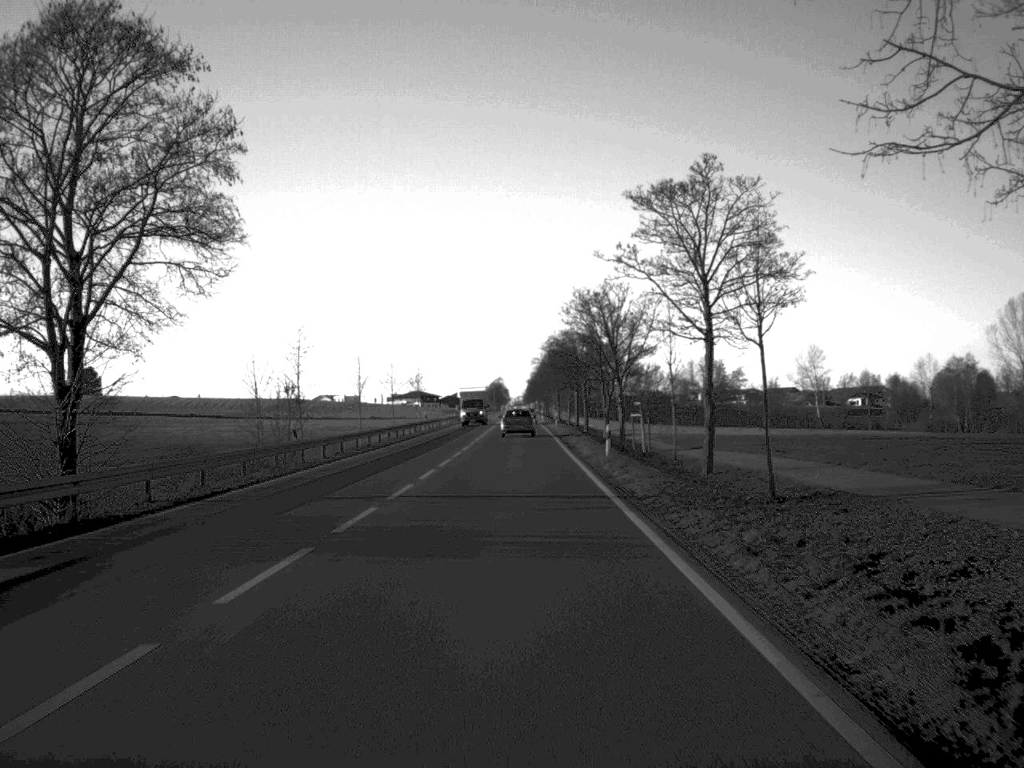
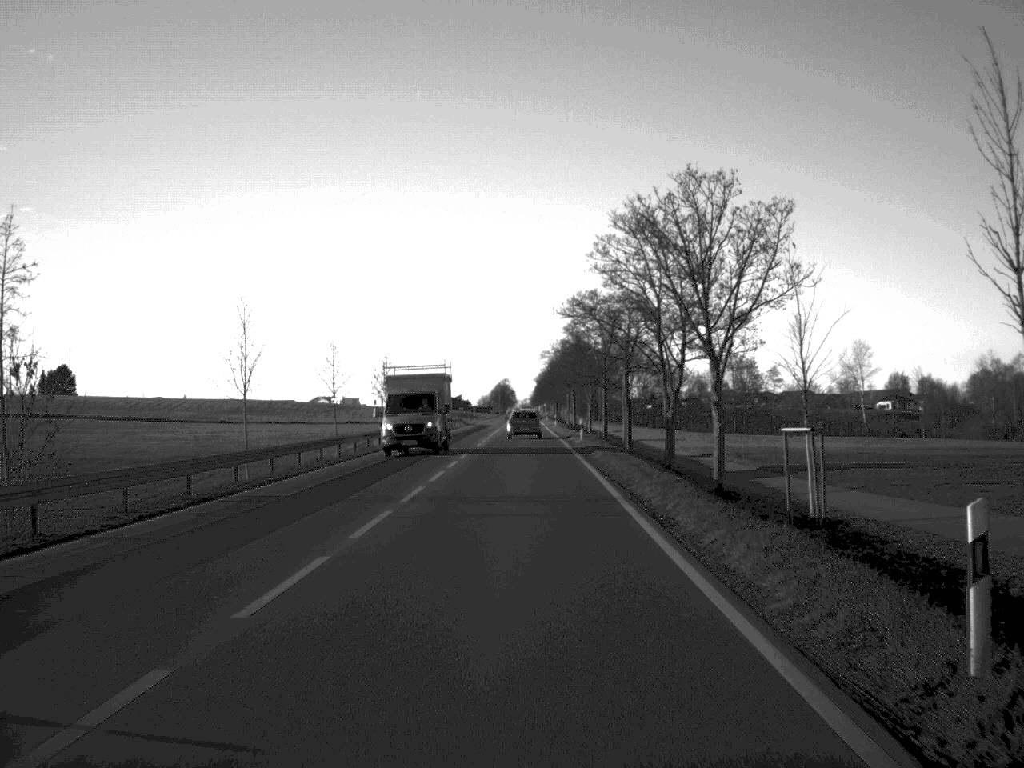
(-0.1, +30.7) m; 0°
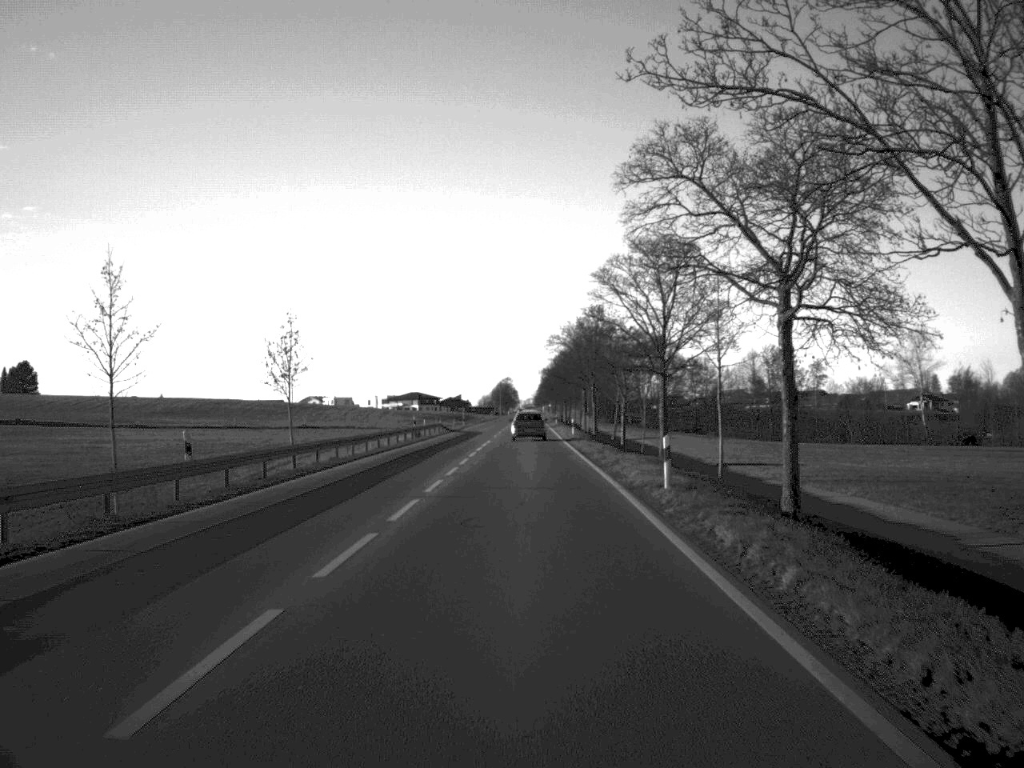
(-0.1, +33.5) m; 0°
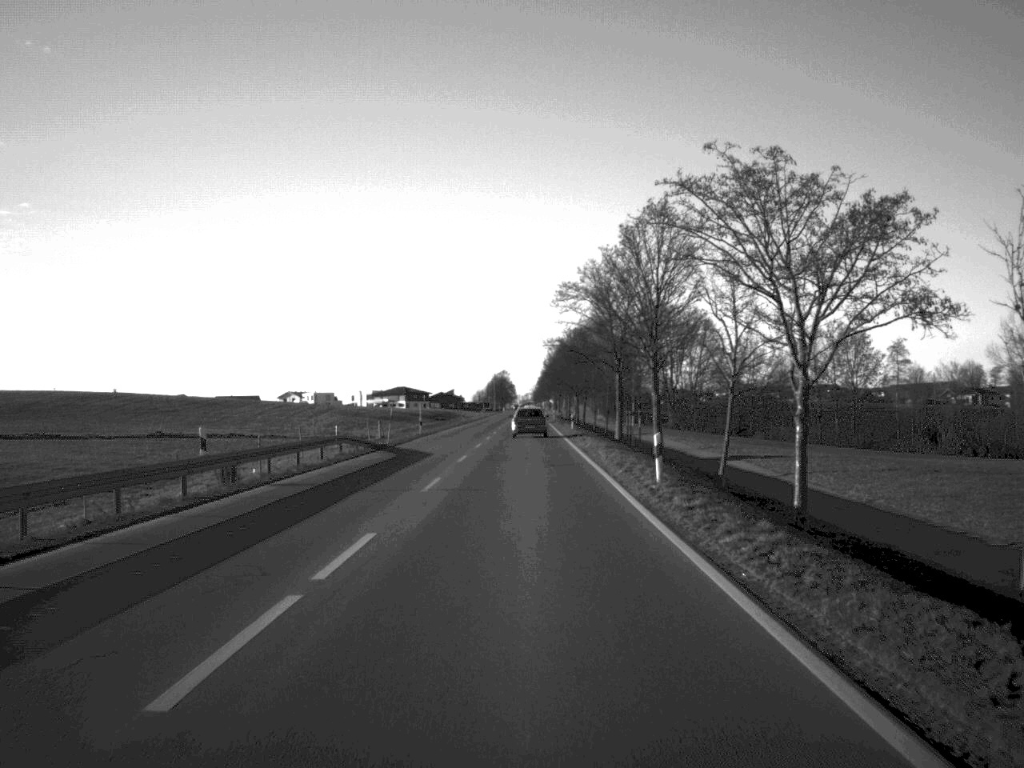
(0.0, +47.2) m; 0°
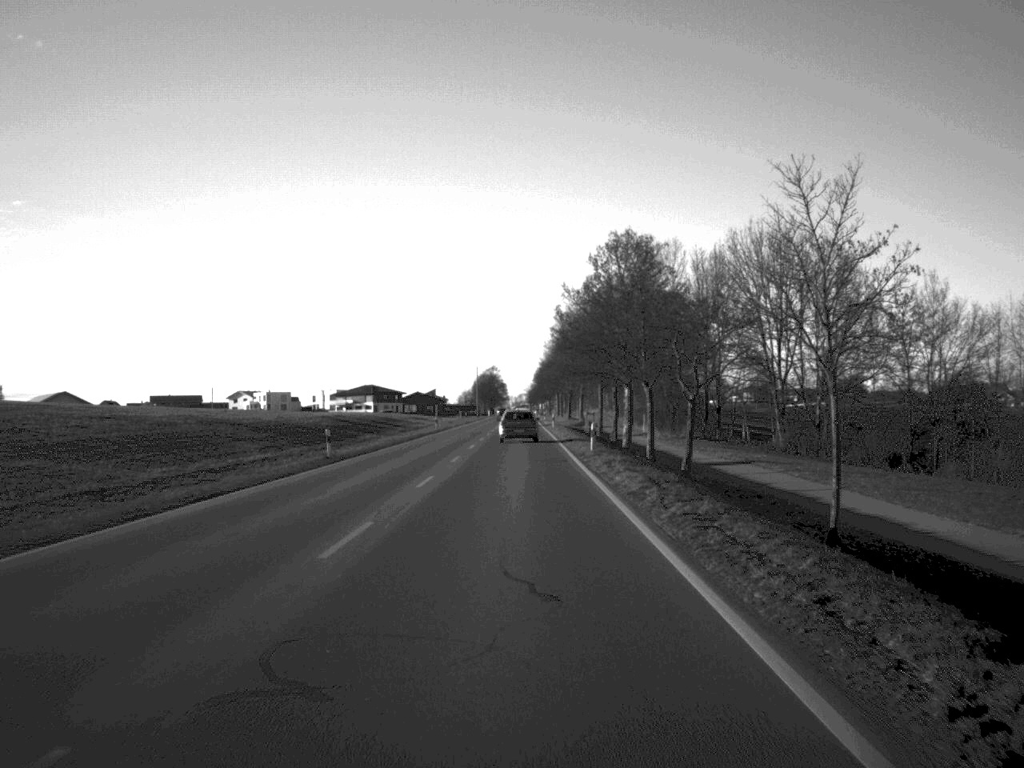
(+0.2, +81.7) m; 0°
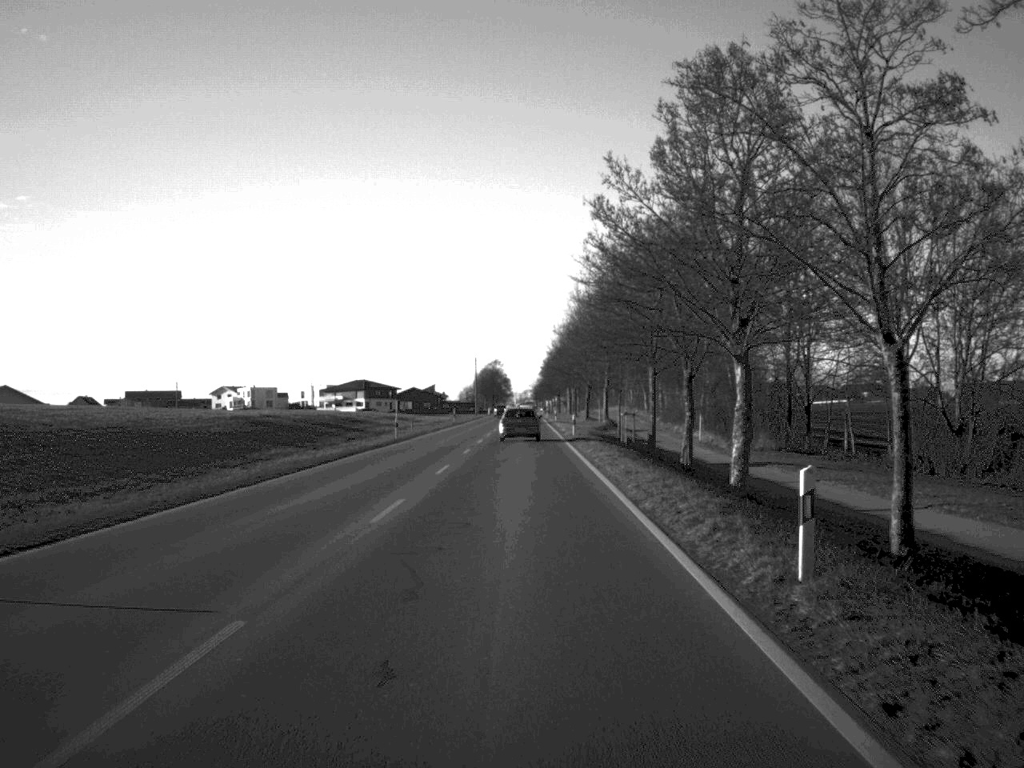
(-0.1, +32.0) m; 0°
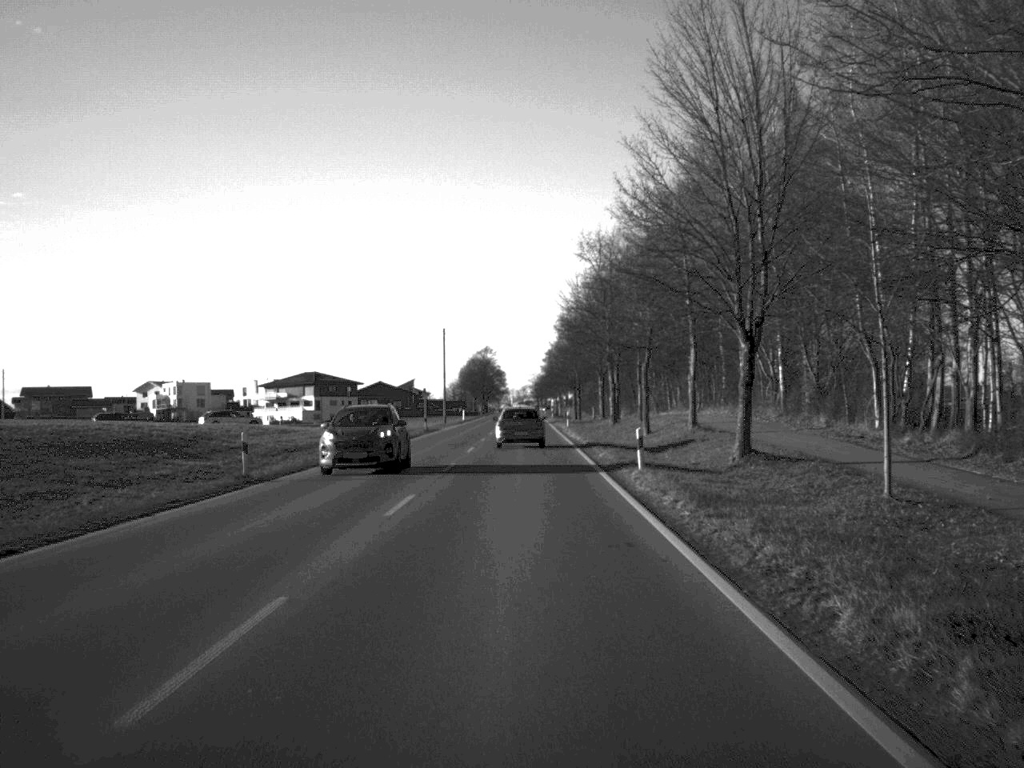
(0.0, +82.4) m; 0°
